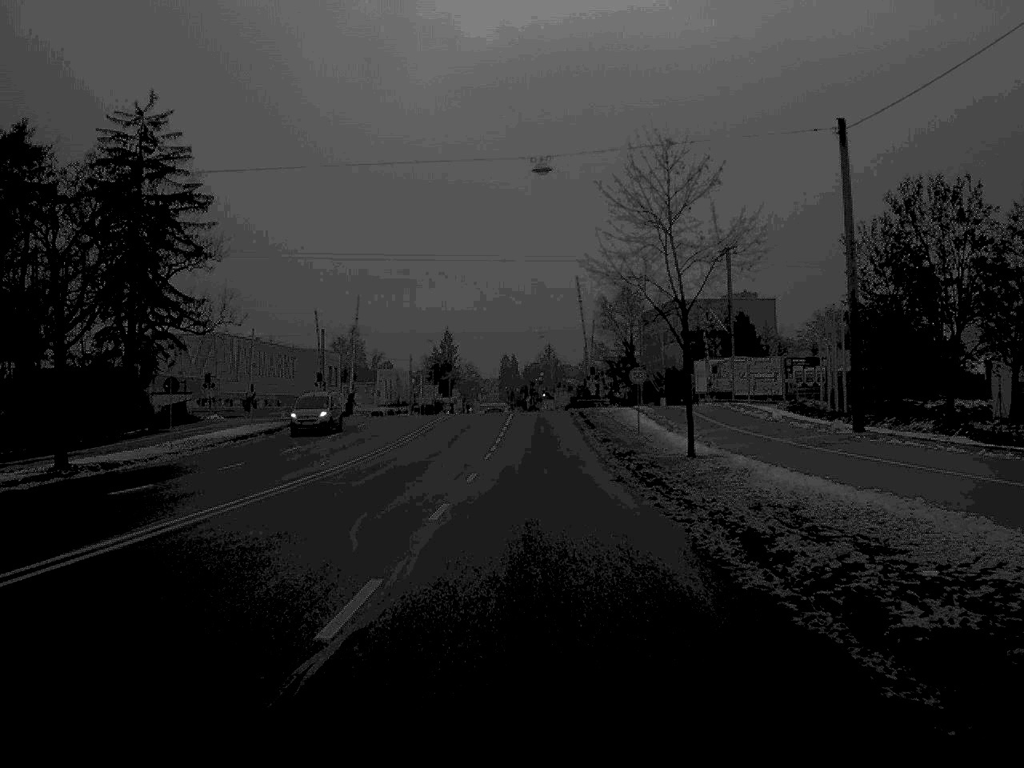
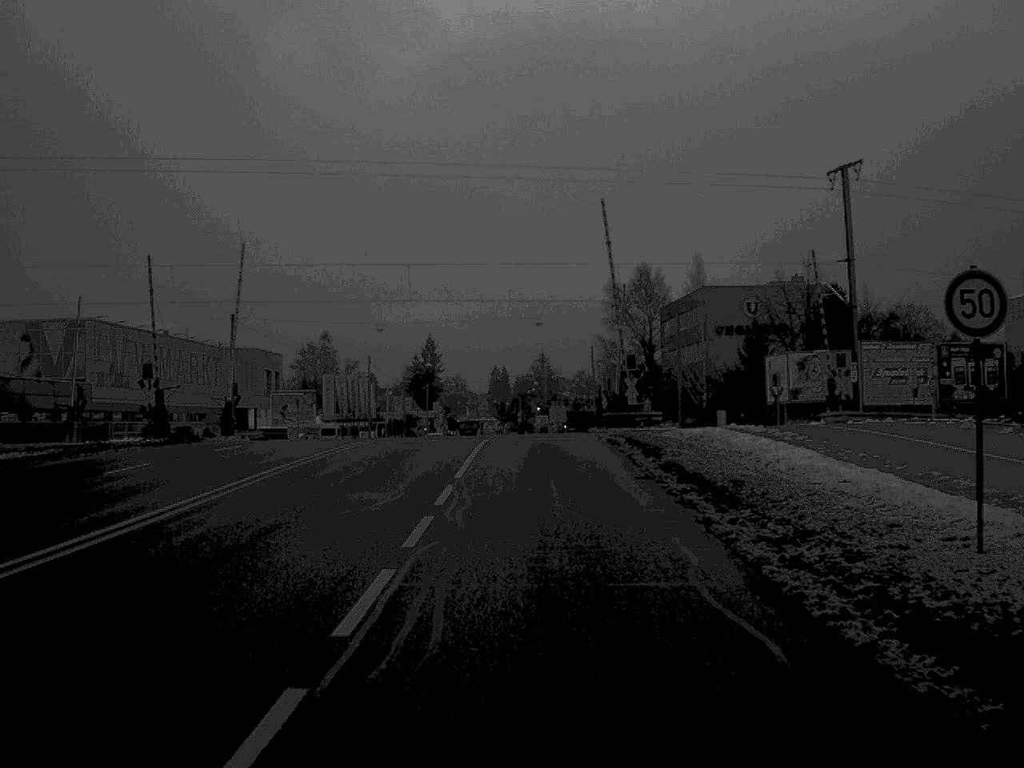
(+0.1, +35.8) m; 0°
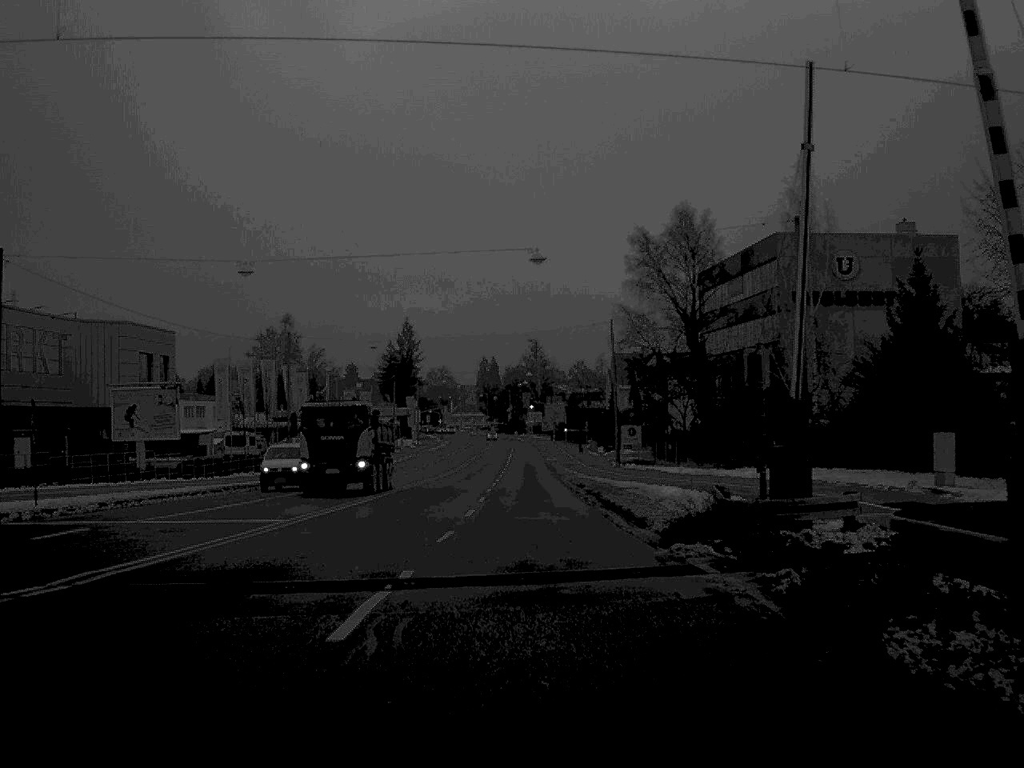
(+0.2, +39.9) m; 0°
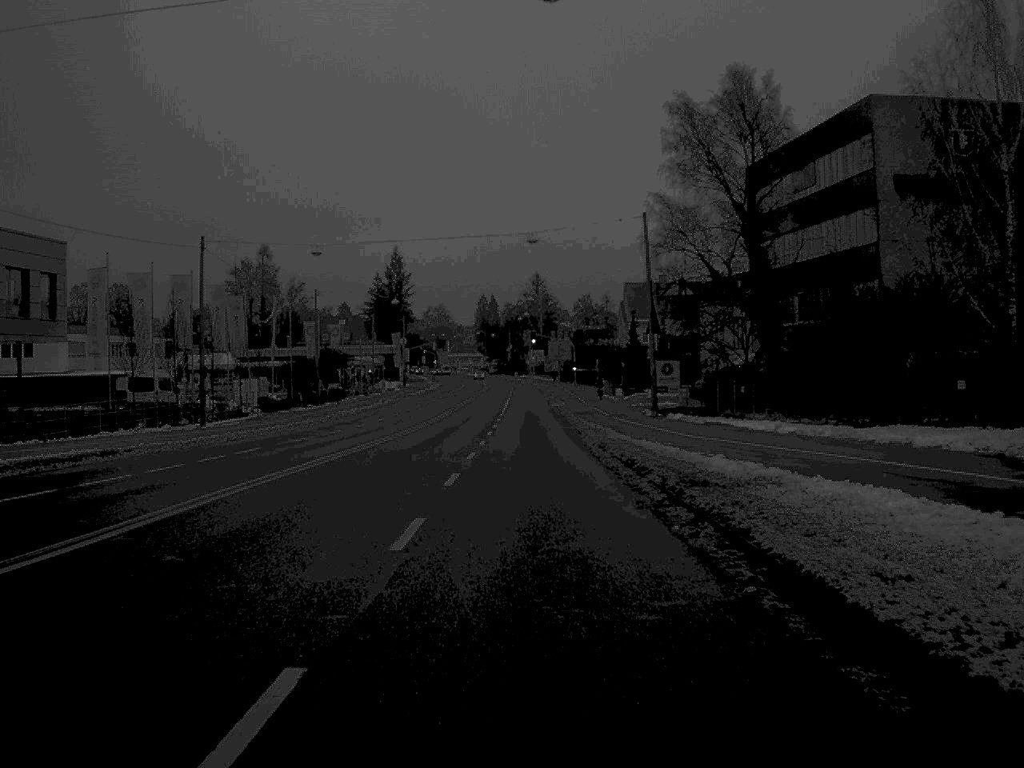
(0.0, +24.2) m; 0°
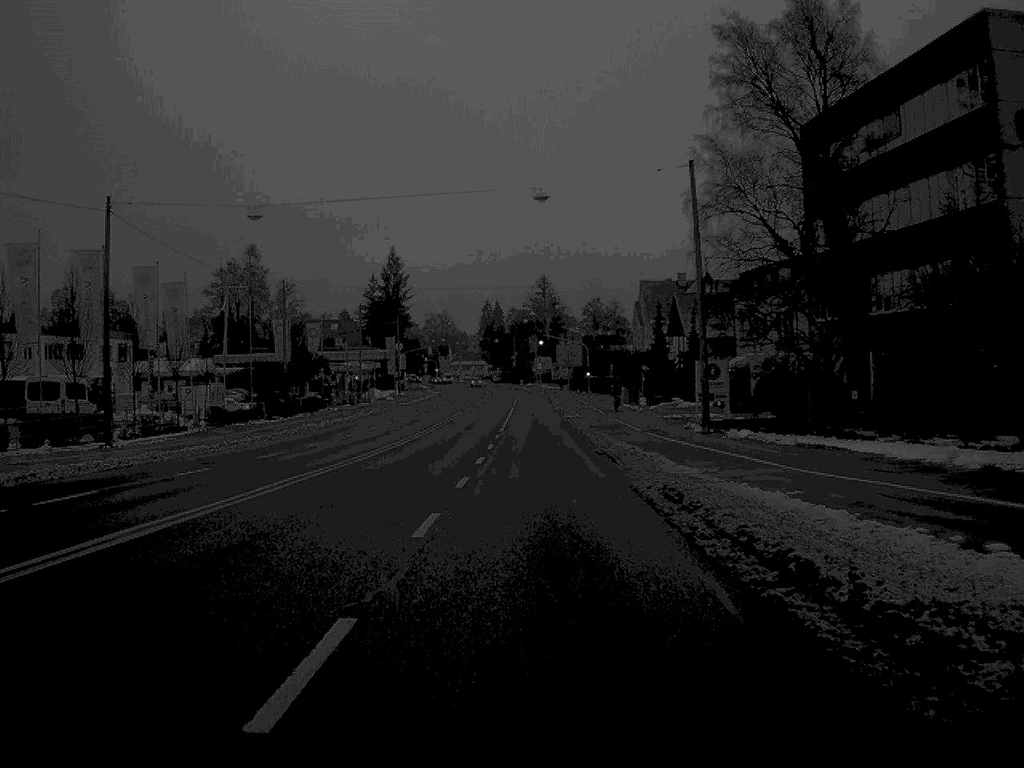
(0.0, +16.1) m; 0°
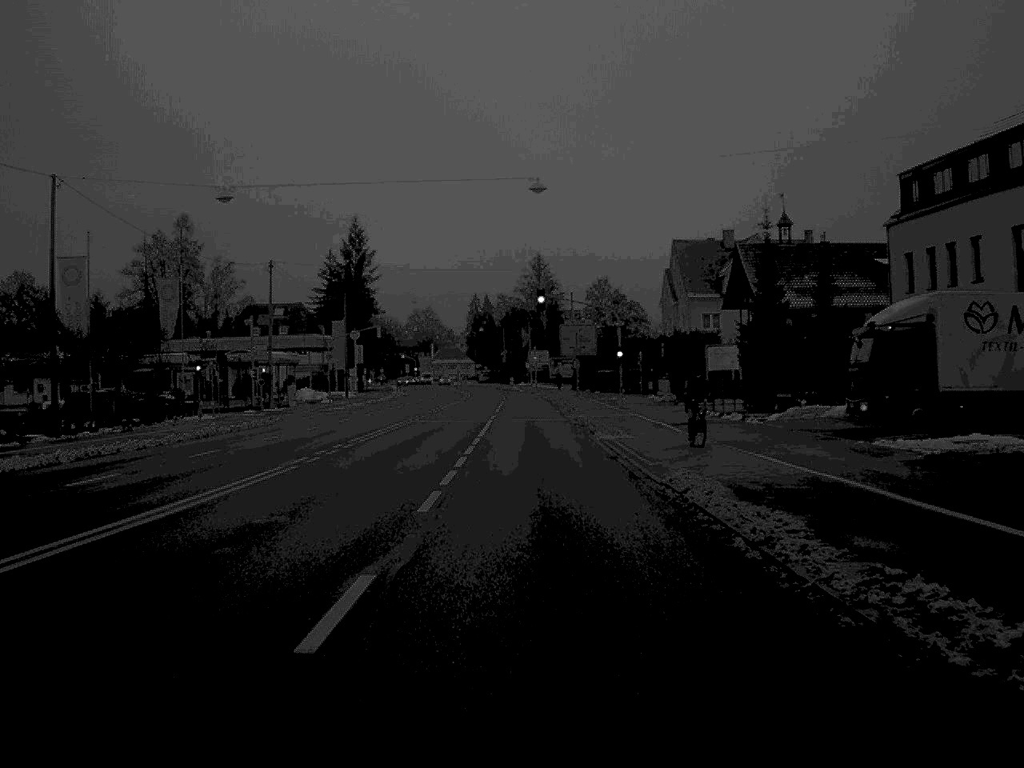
(+0.1, +42.7) m; 0°
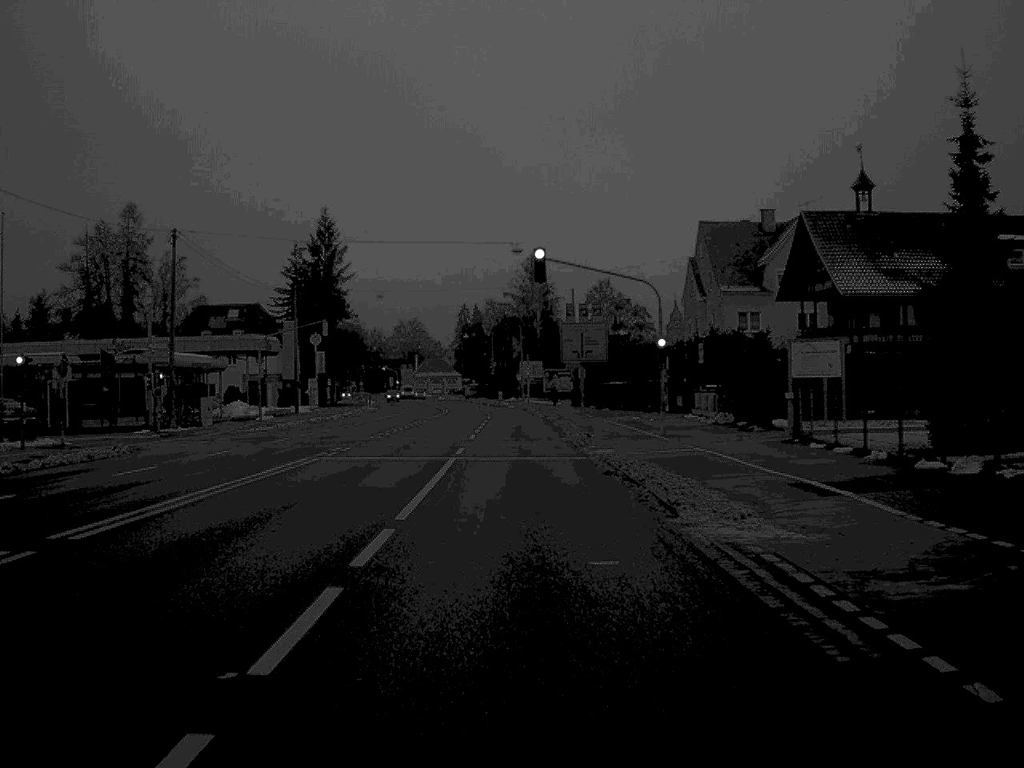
(+0.1, +22.8) m; 0°
